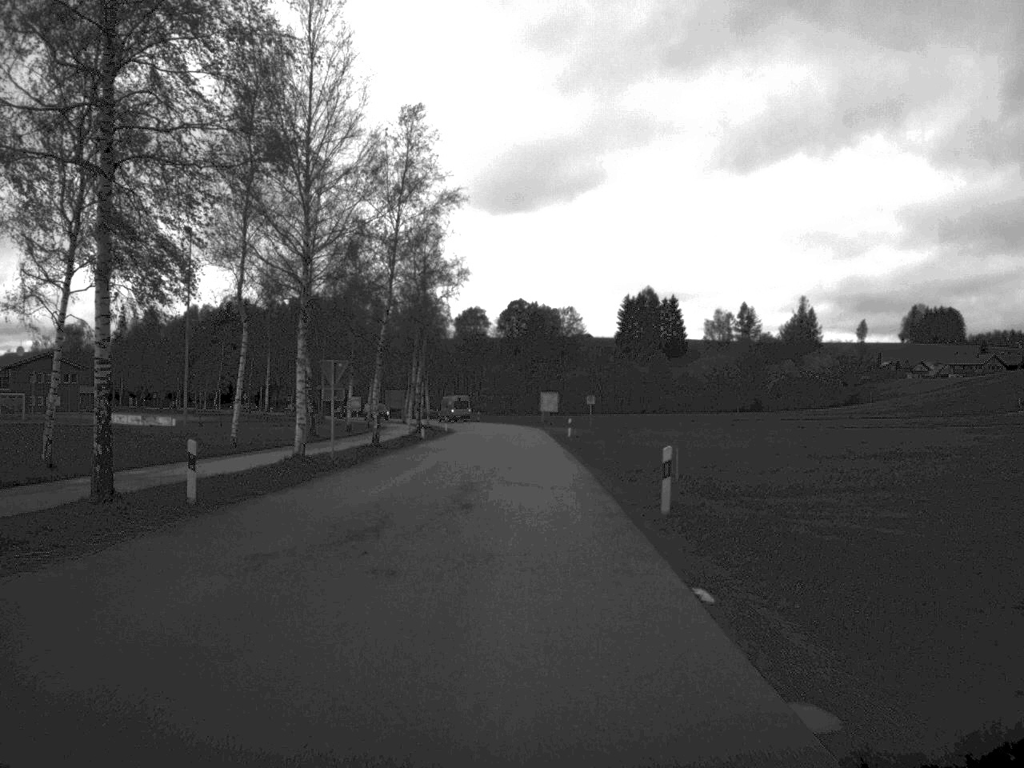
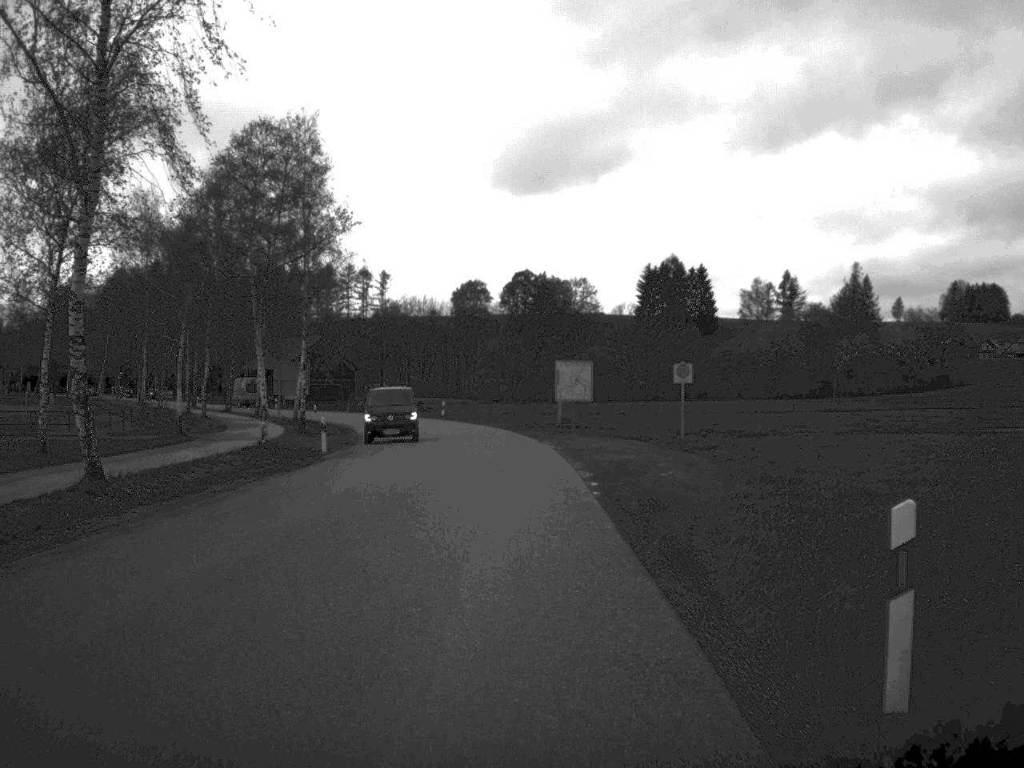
(+0.3, +57.7) m; -1°
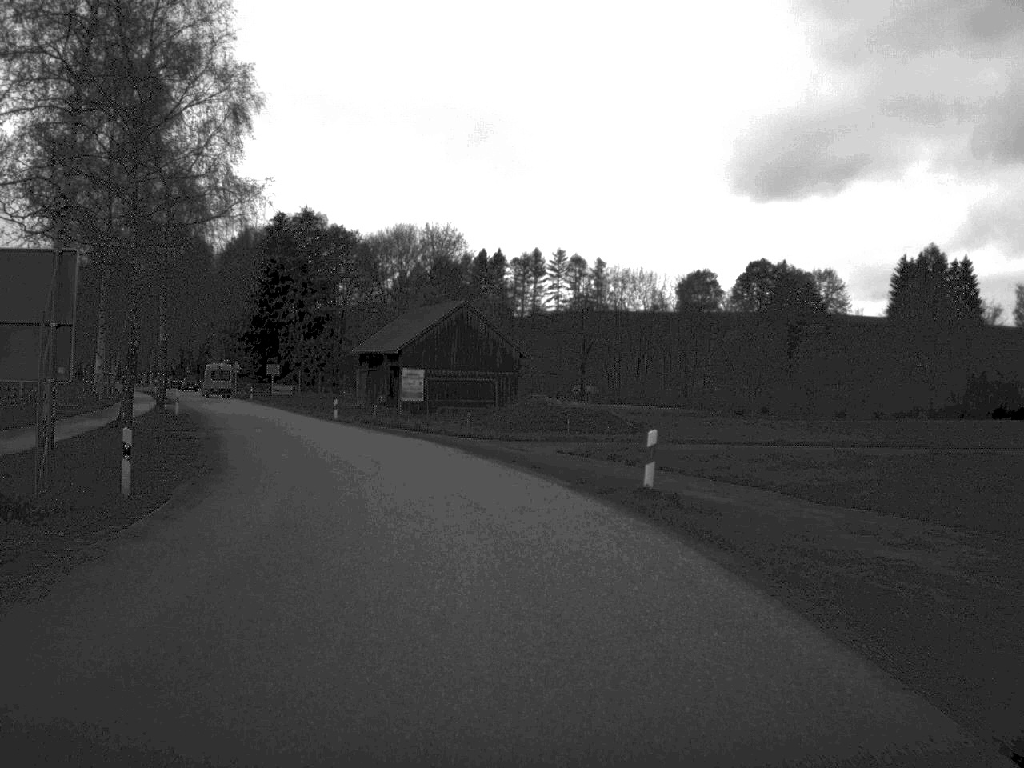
(-3.3, +55.9) m; -10°
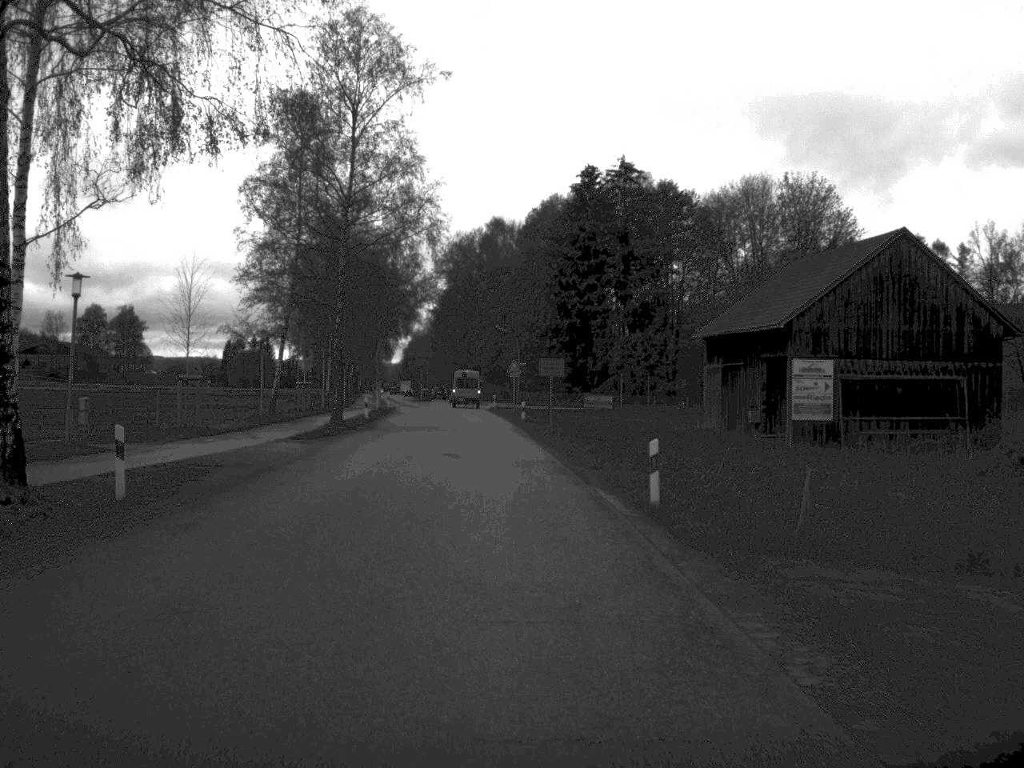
(-5.5, +40.8) m; -15°
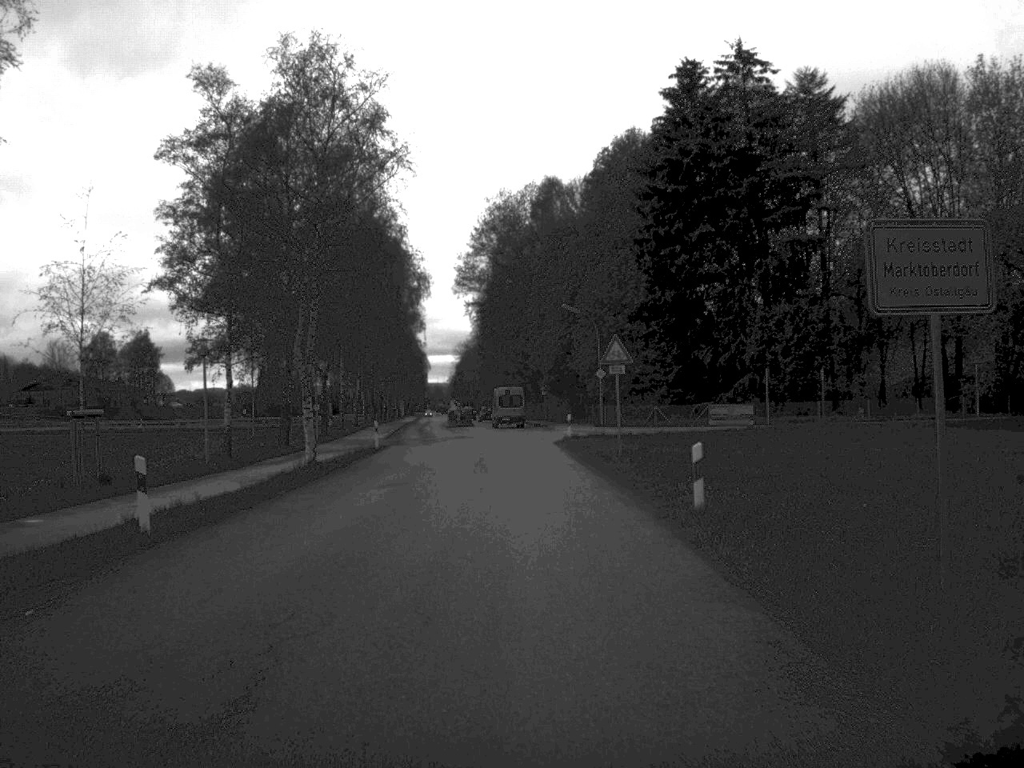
(-1.5, +41.2) m; -3°
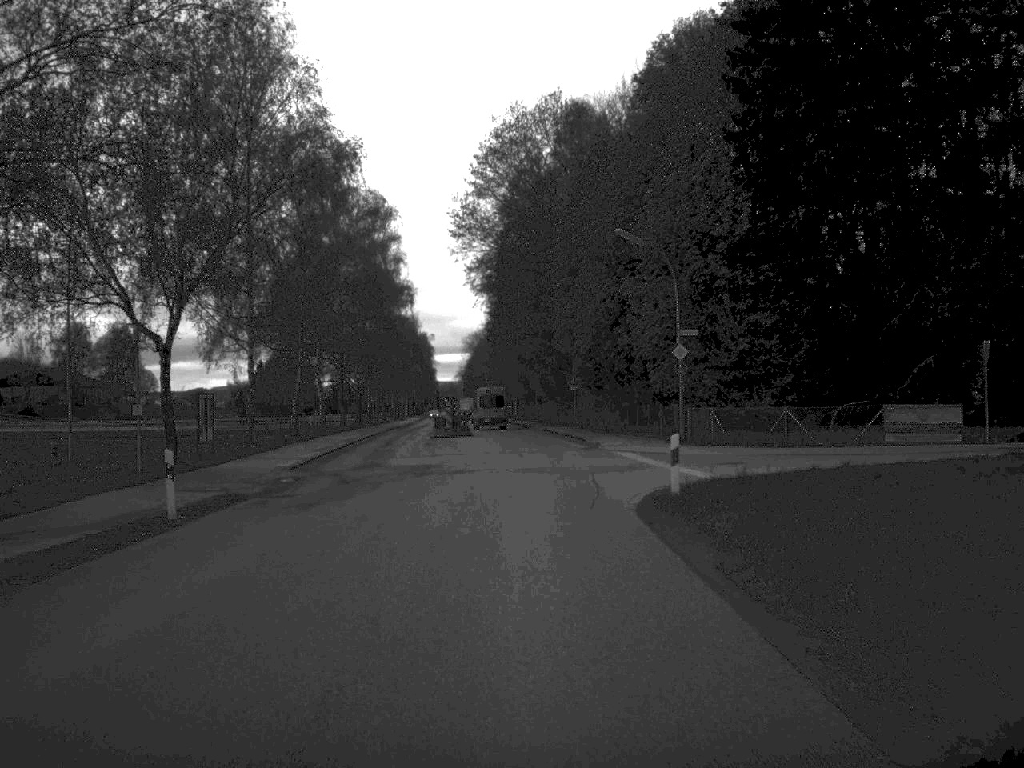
(-0.3, +31.5) m; -1°
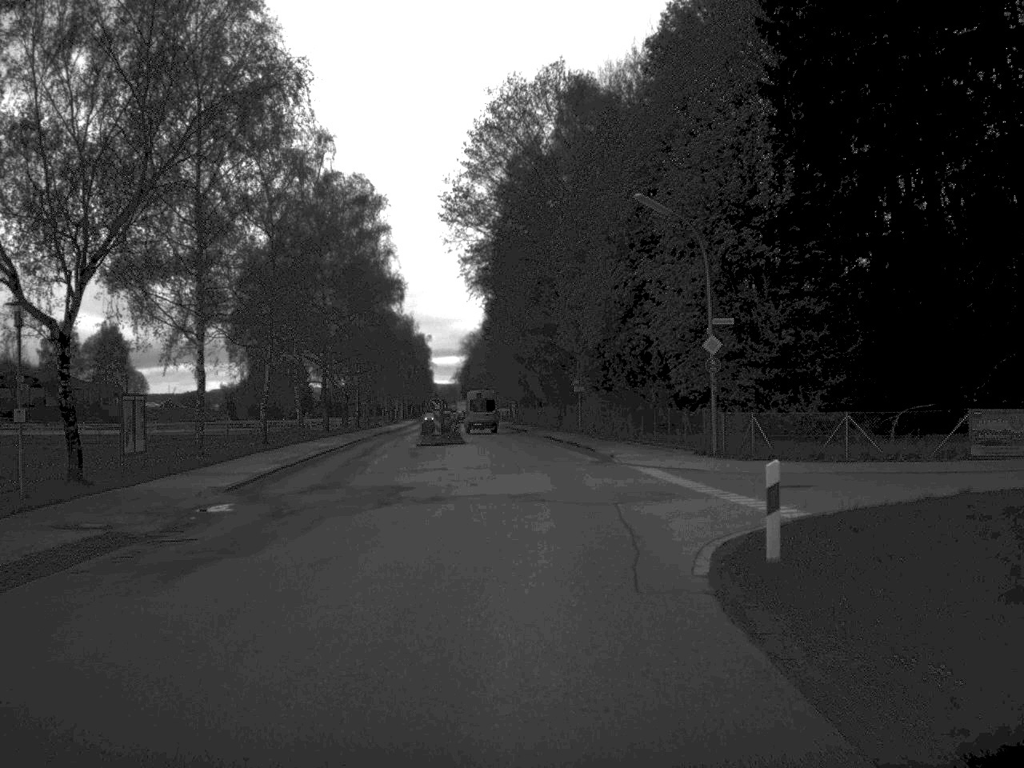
(0.0, +7.7) m; 0°
